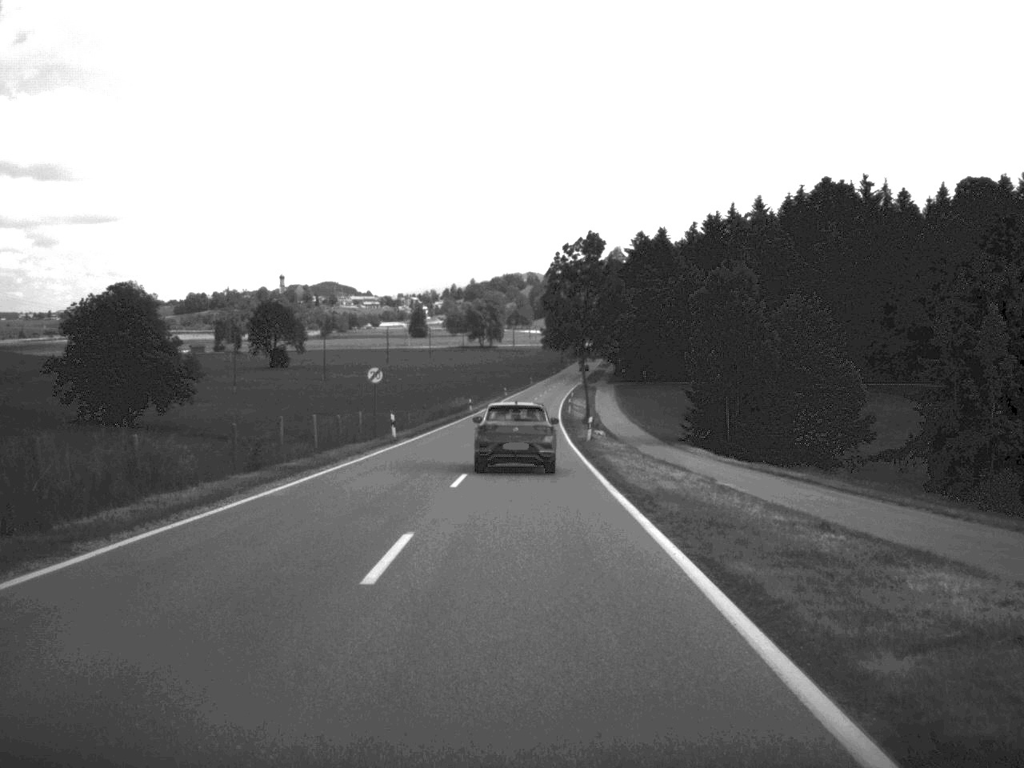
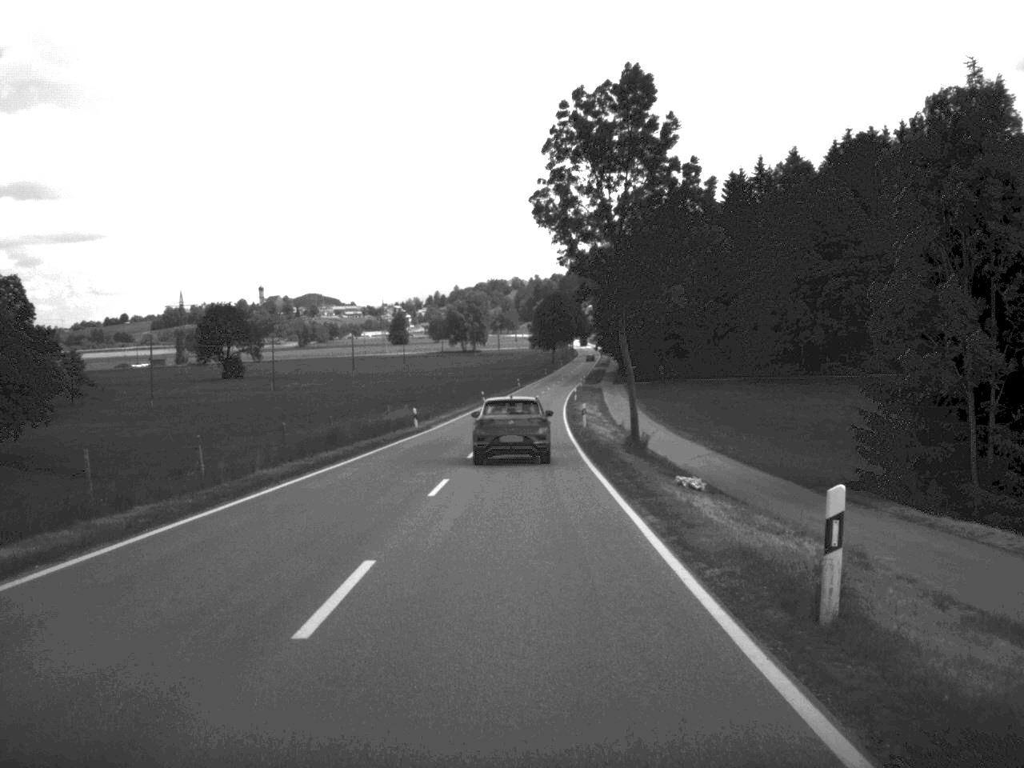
(+0.1, +38.5) m; 0°
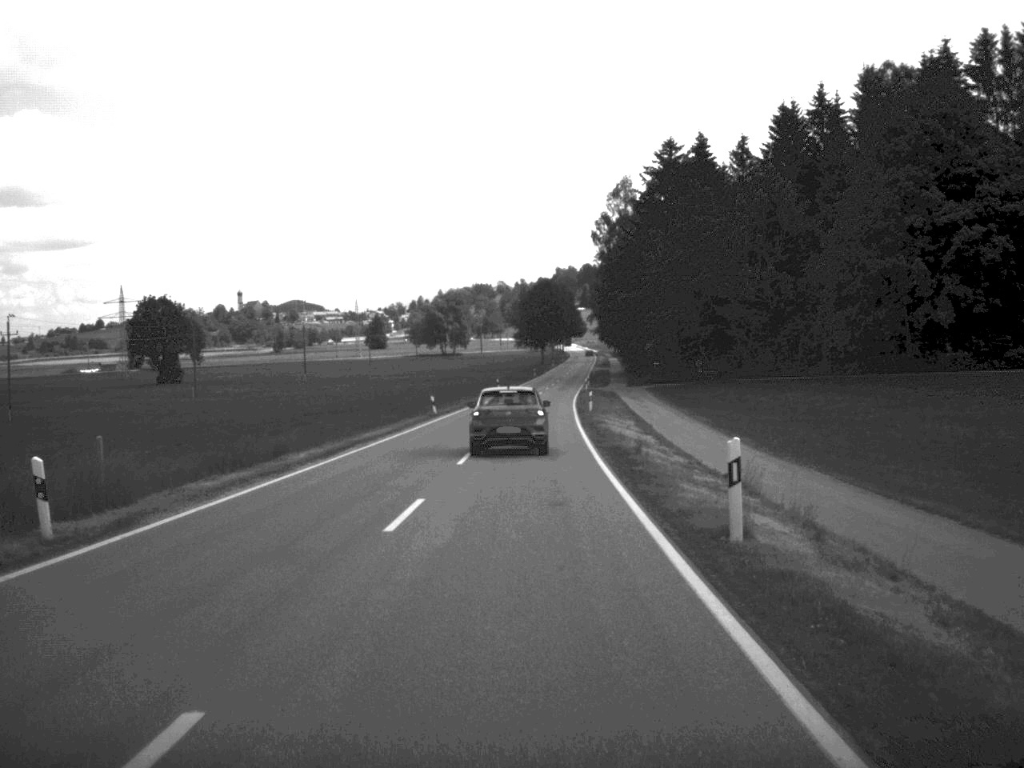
(+0.2, +41.7) m; 0°
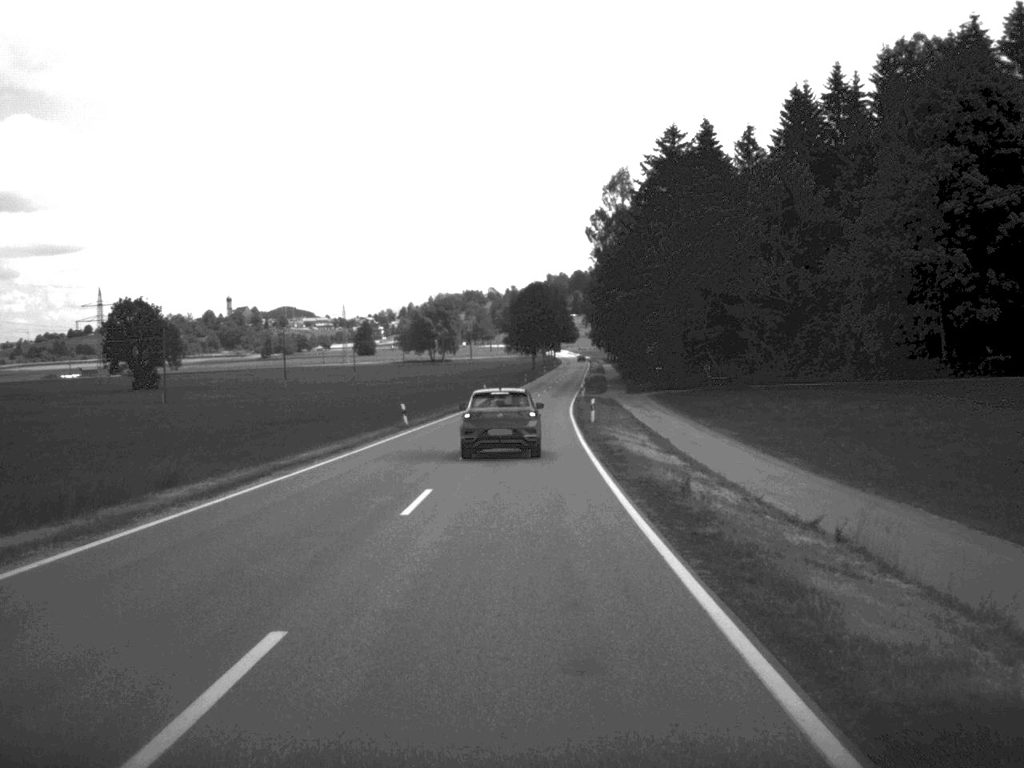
(0.0, +9.9) m; 0°
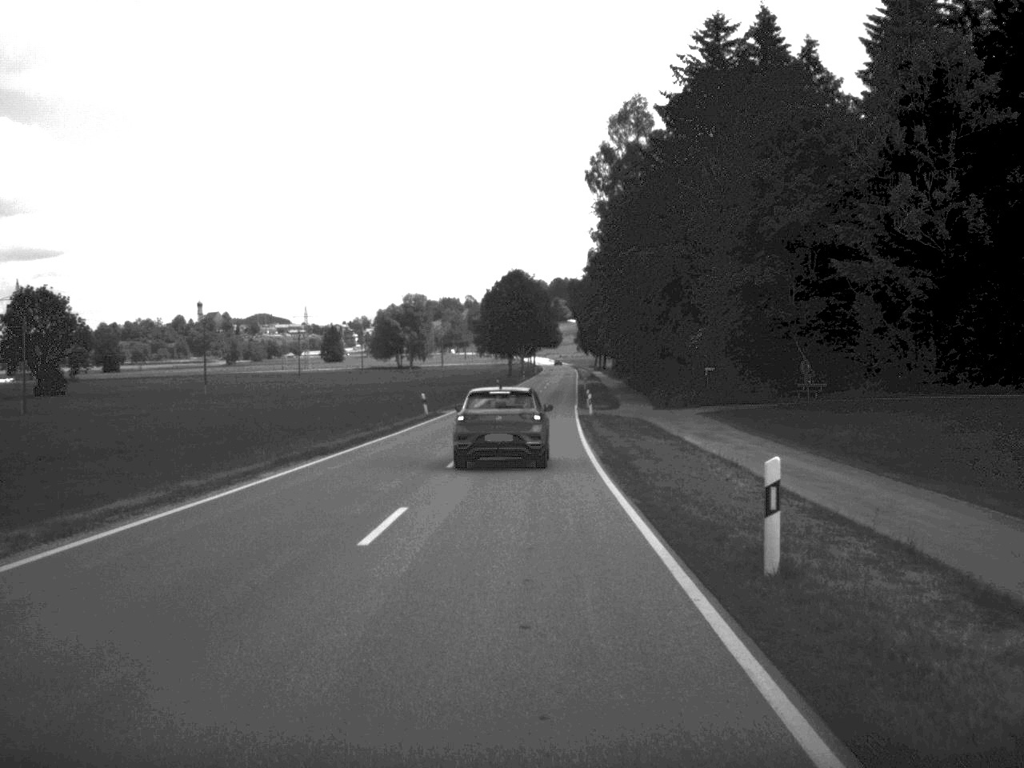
(+0.3, +39.1) m; +1°
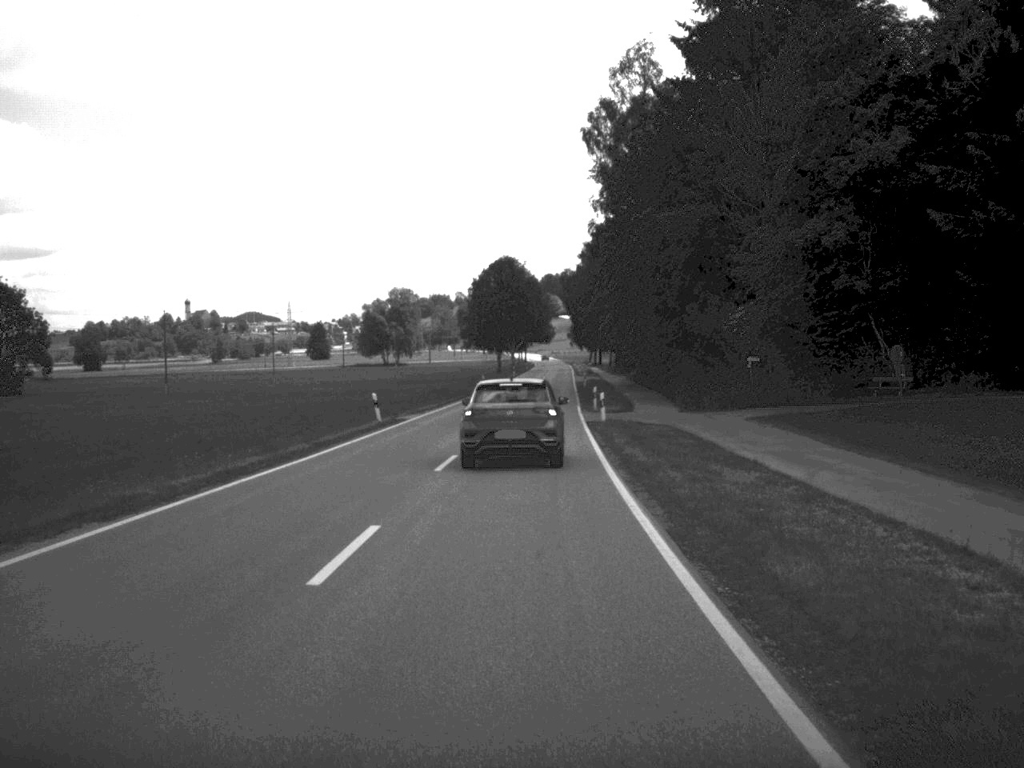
(0.0, +14.9) m; 0°
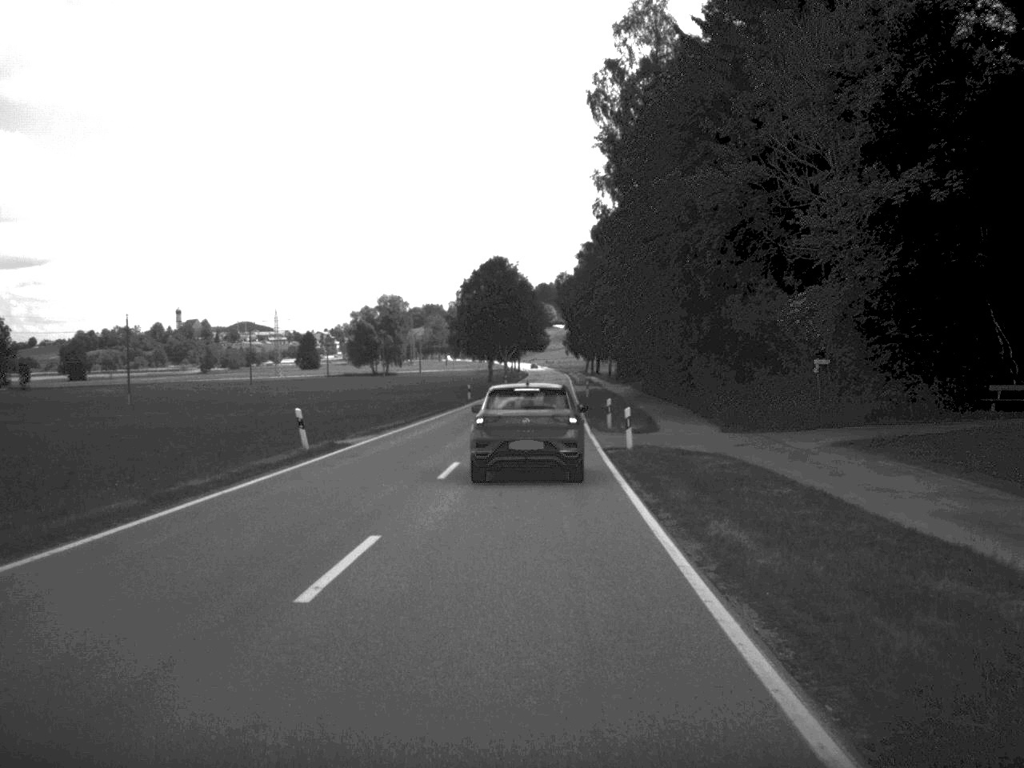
(0.0, +12.6) m; 0°
